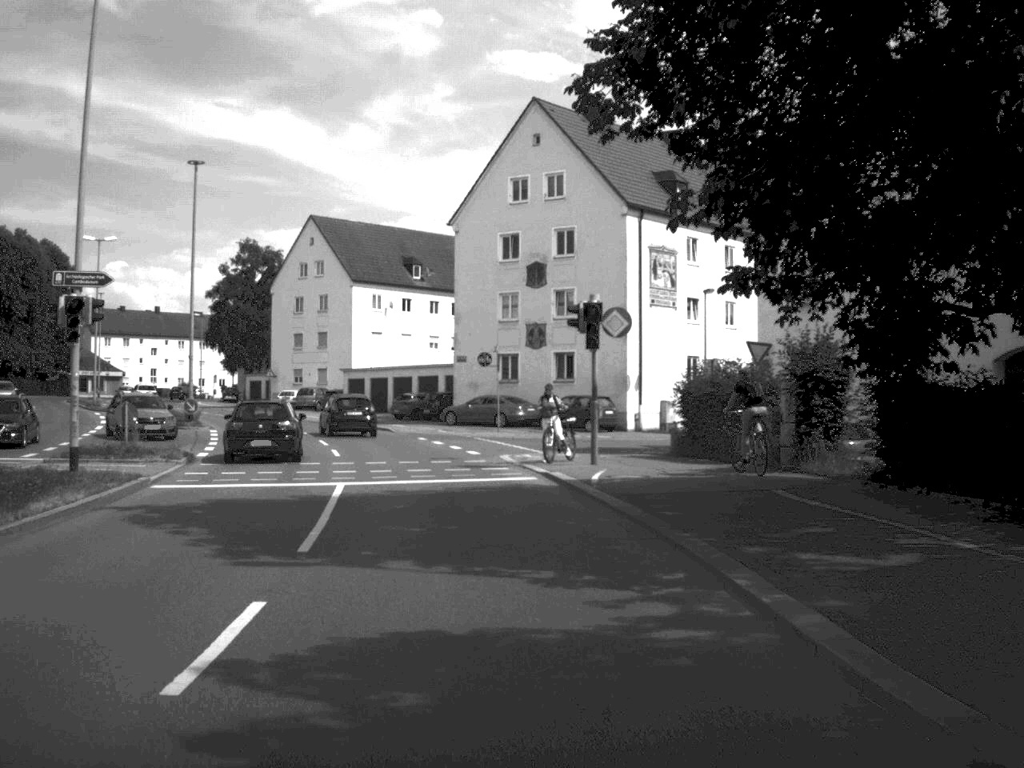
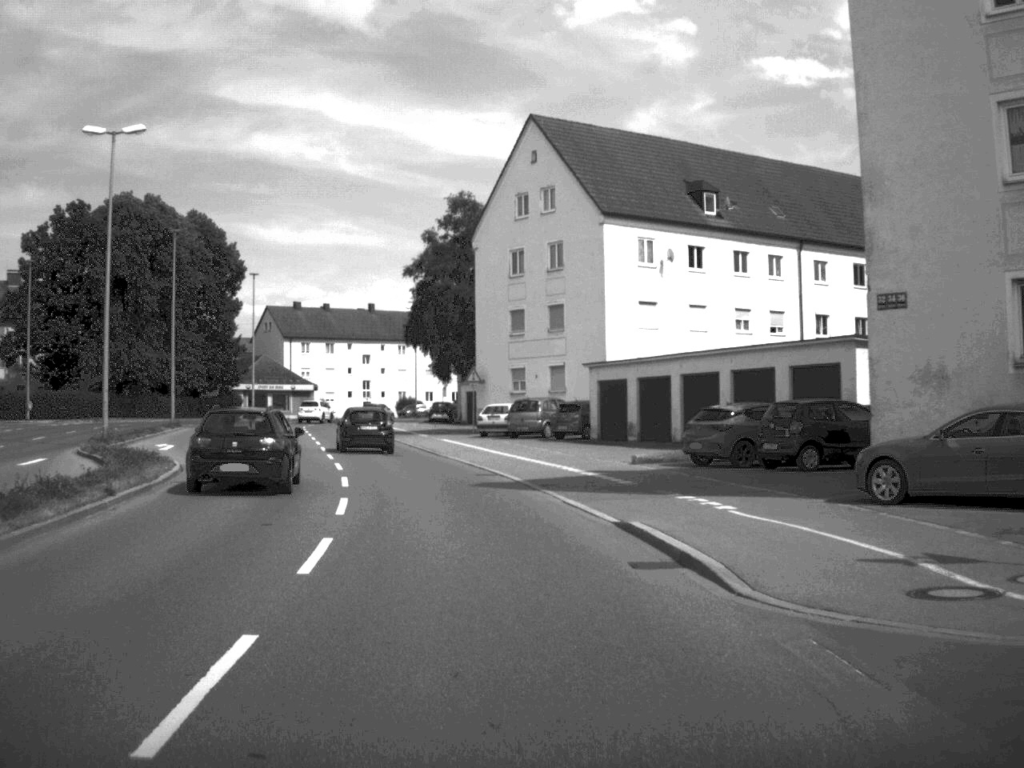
(-4.1, +37.7) m; -12°
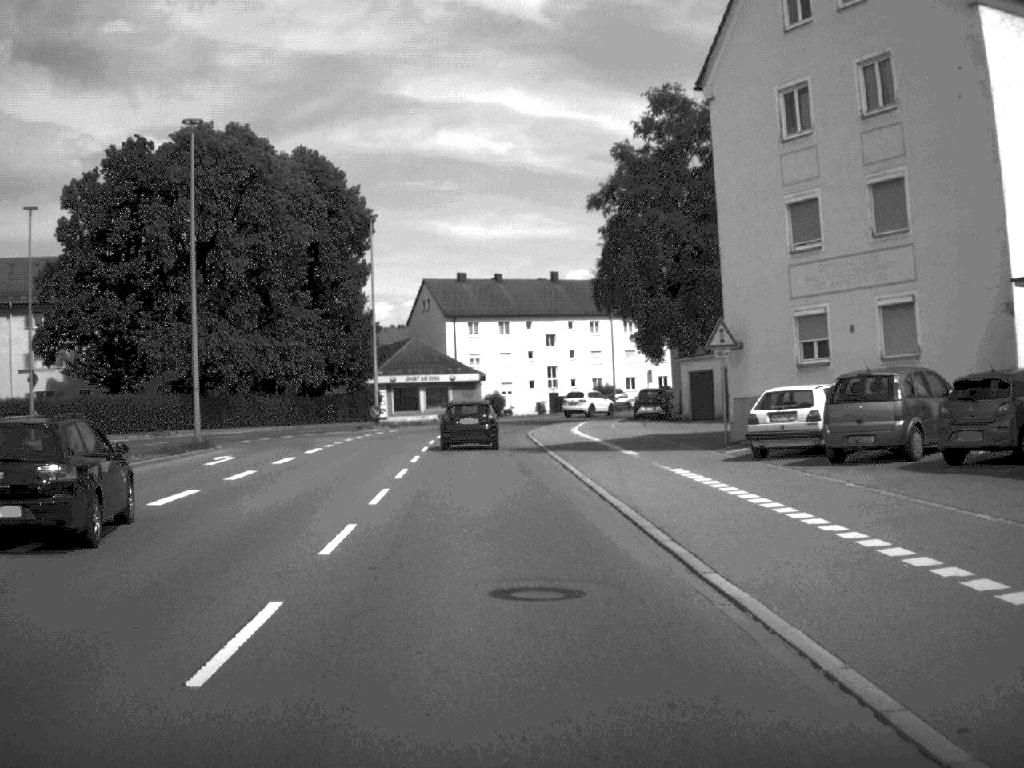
(-2.3, +28.2) m; -9°
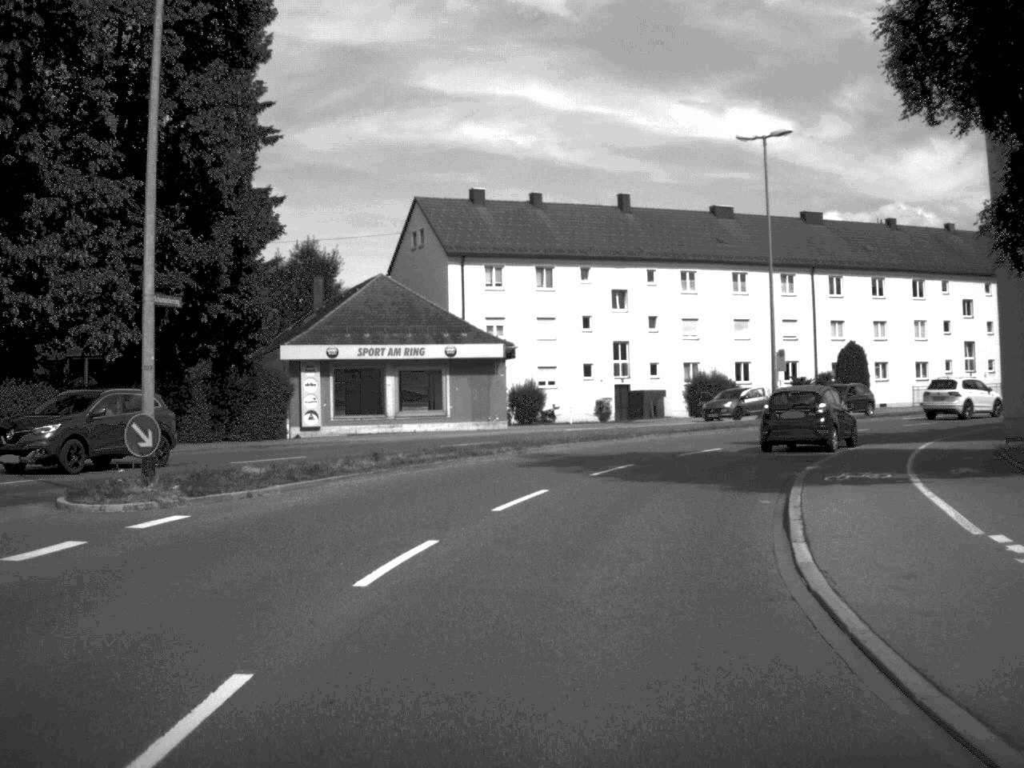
(-1.7, +44.5) m; -1°
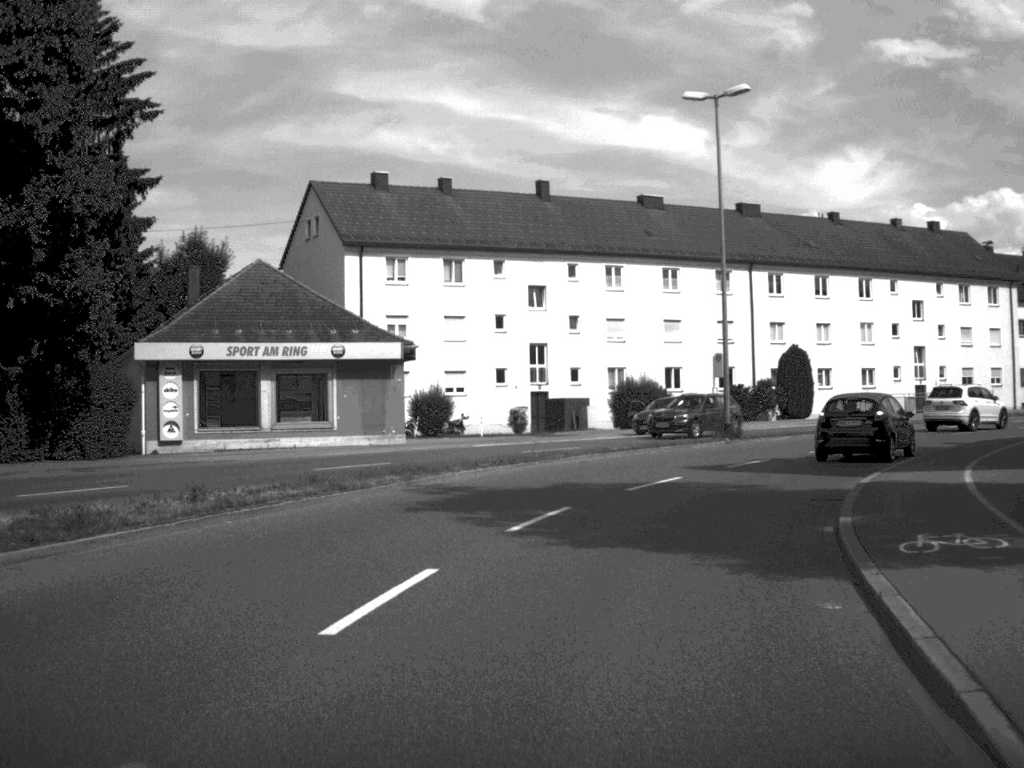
(+0.2, +7.6) m; +4°
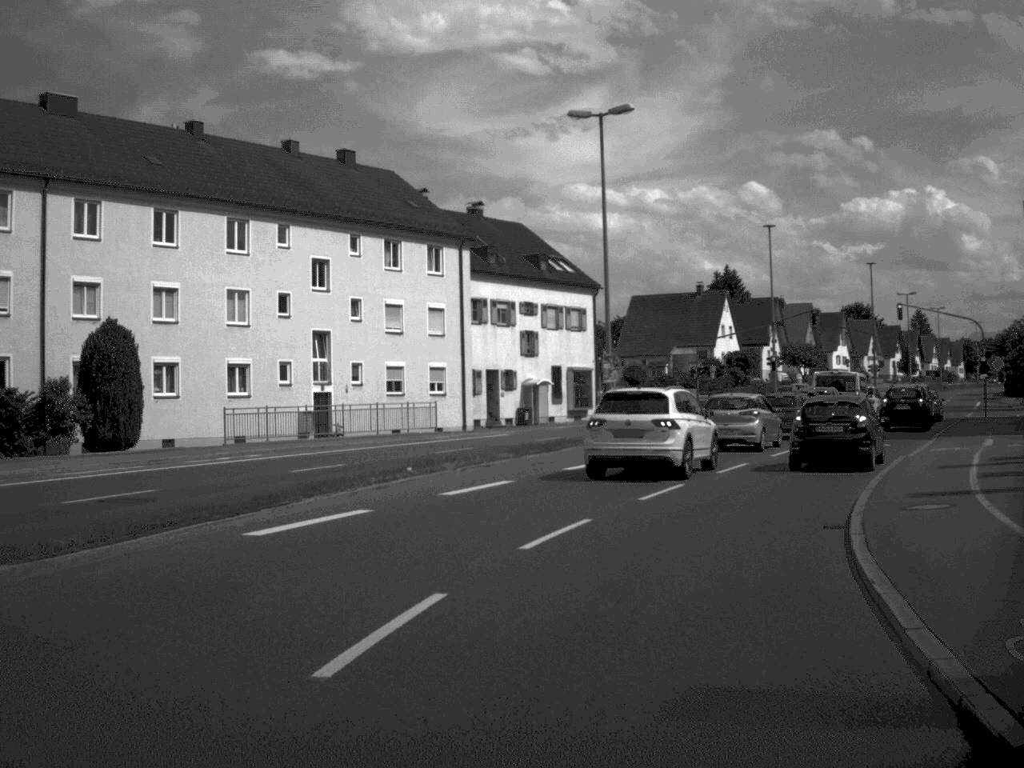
(+7.1, +28.9) m; +28°
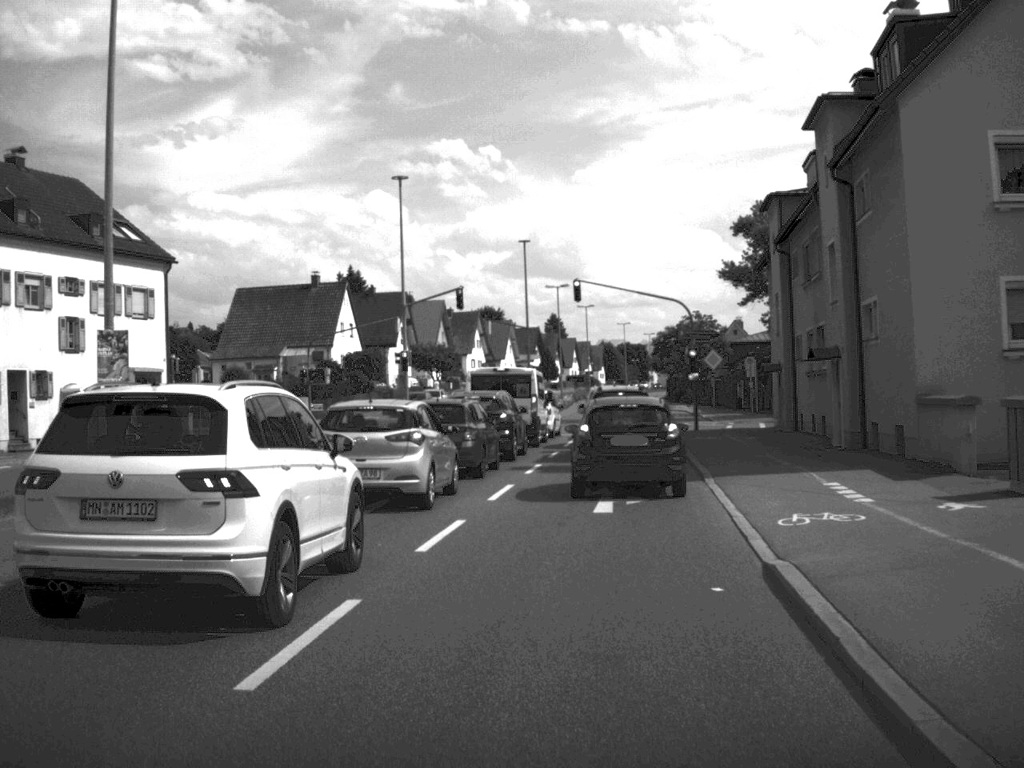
(+2.7, +17.4) m; +17°
